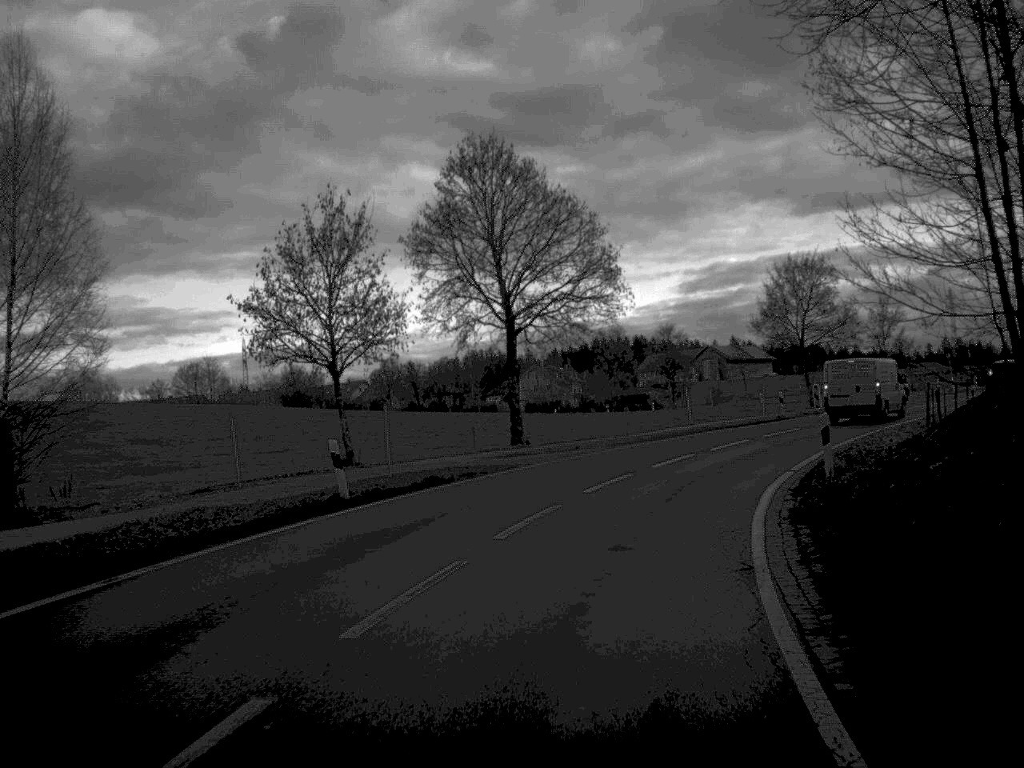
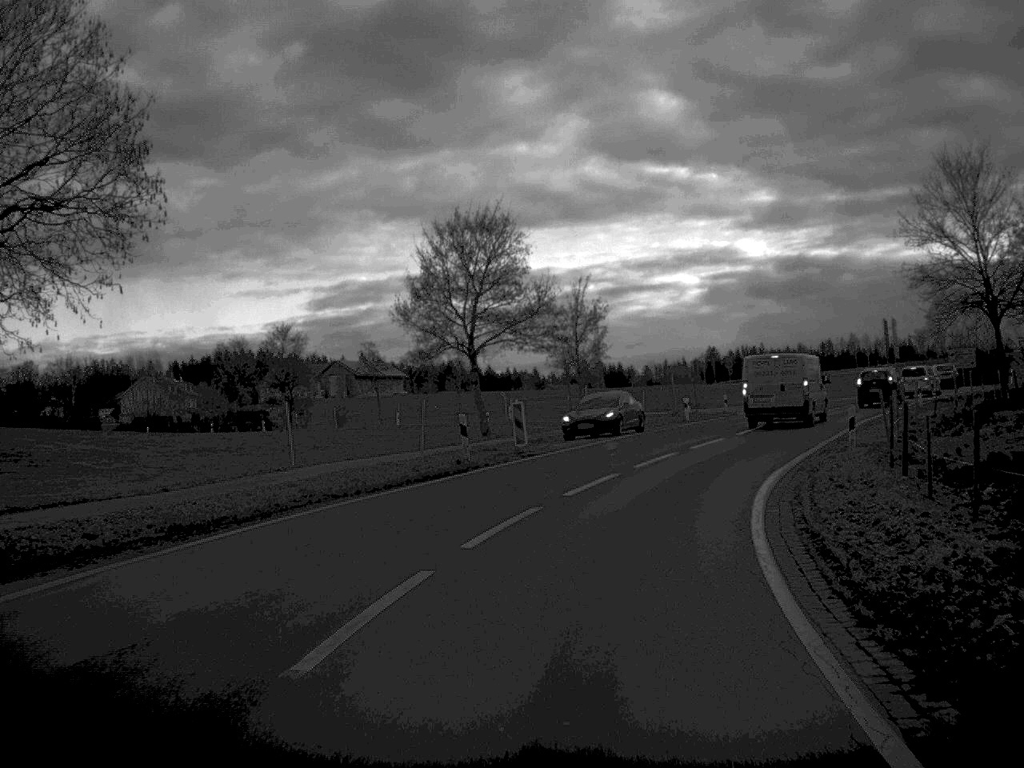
(+3.4, +24.7) m; +17°
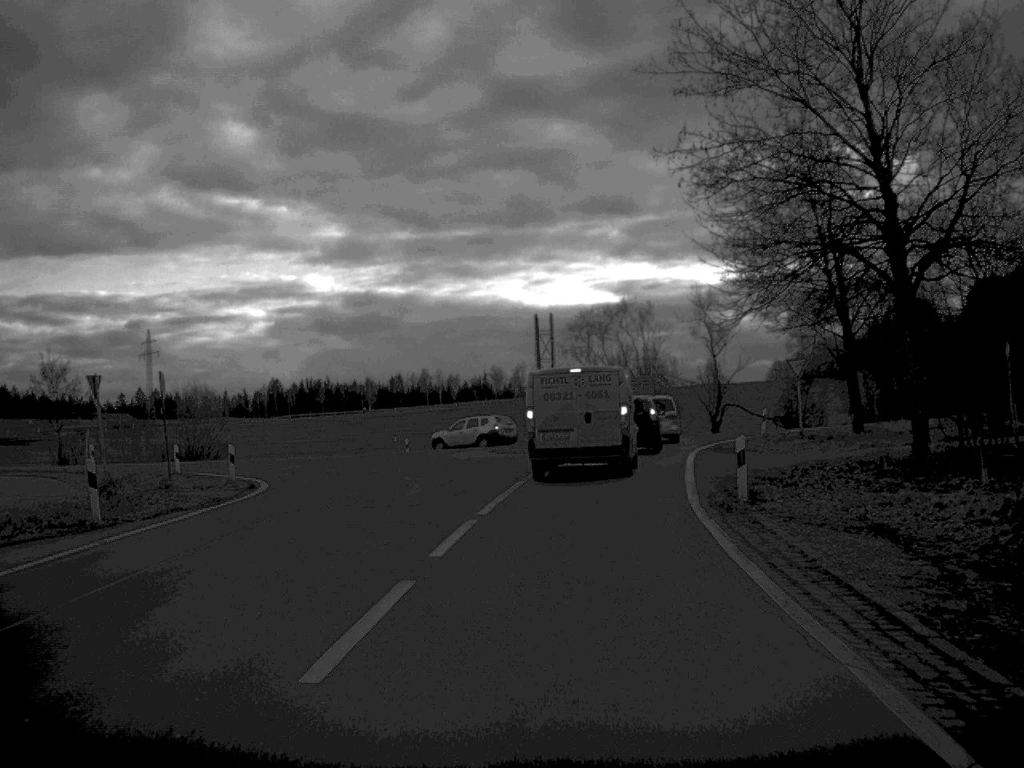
(+6.3, +34.5) m; +19°
